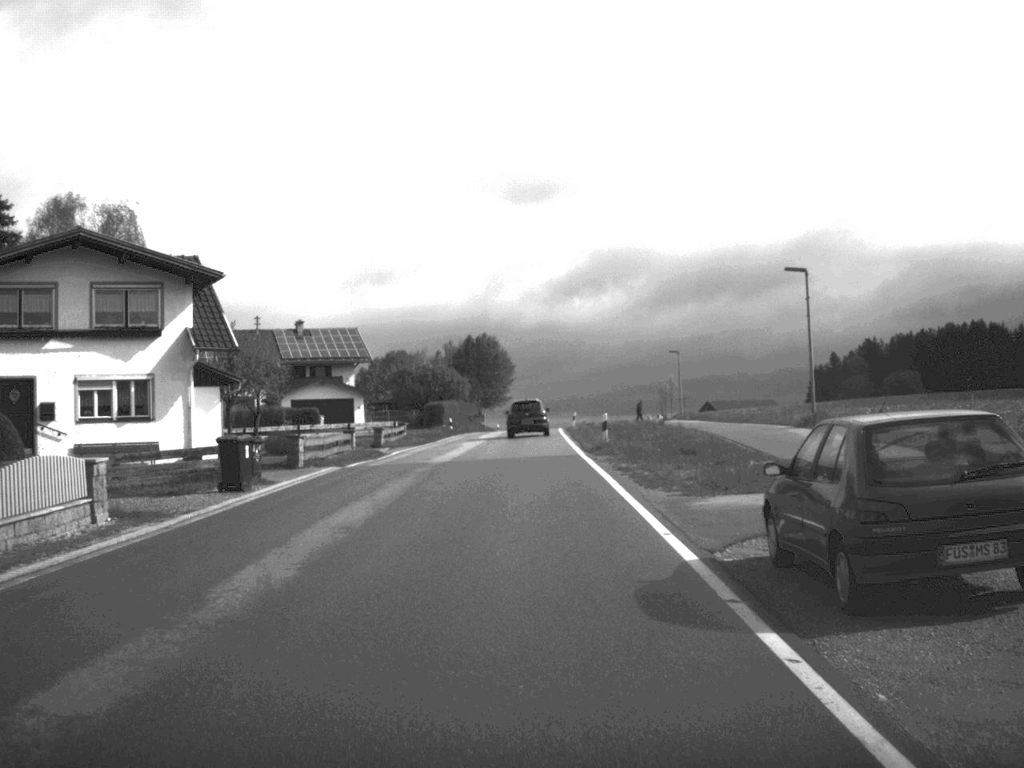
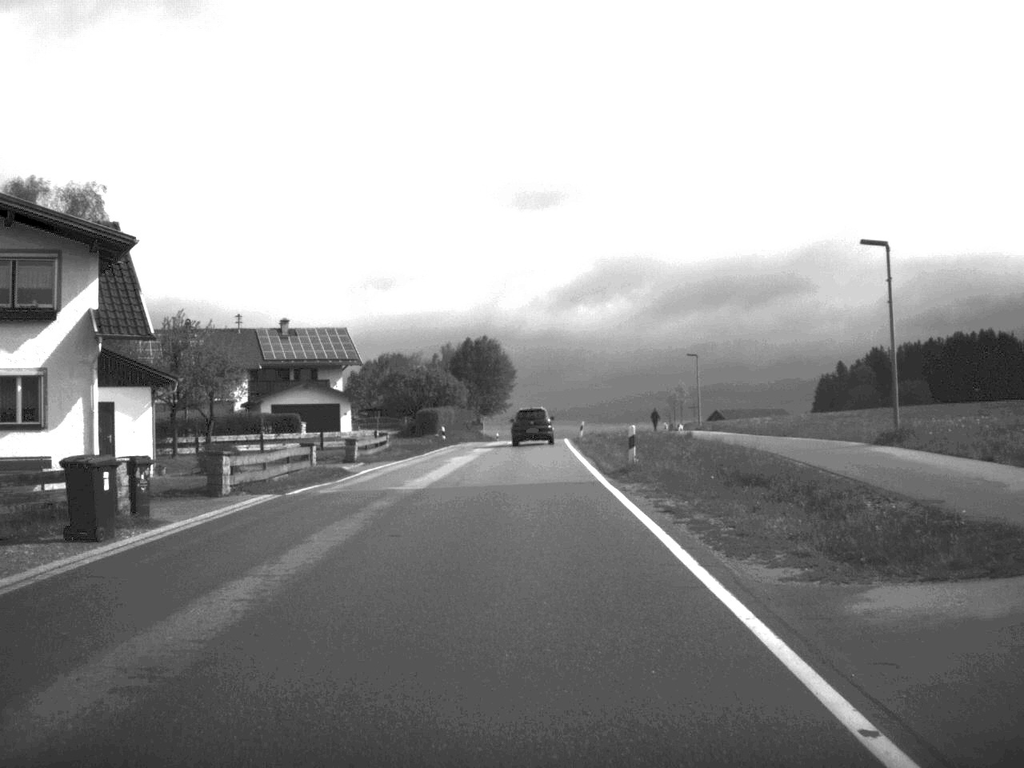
(0.0, +8.3) m; 0°
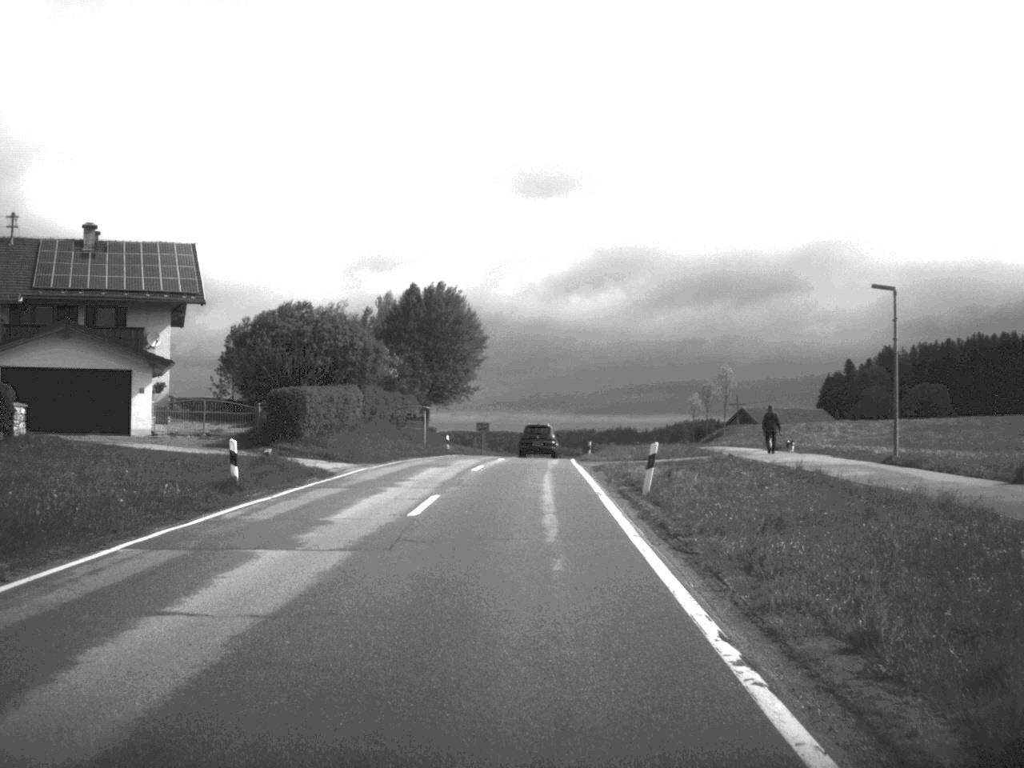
(+0.3, +45.2) m; +1°
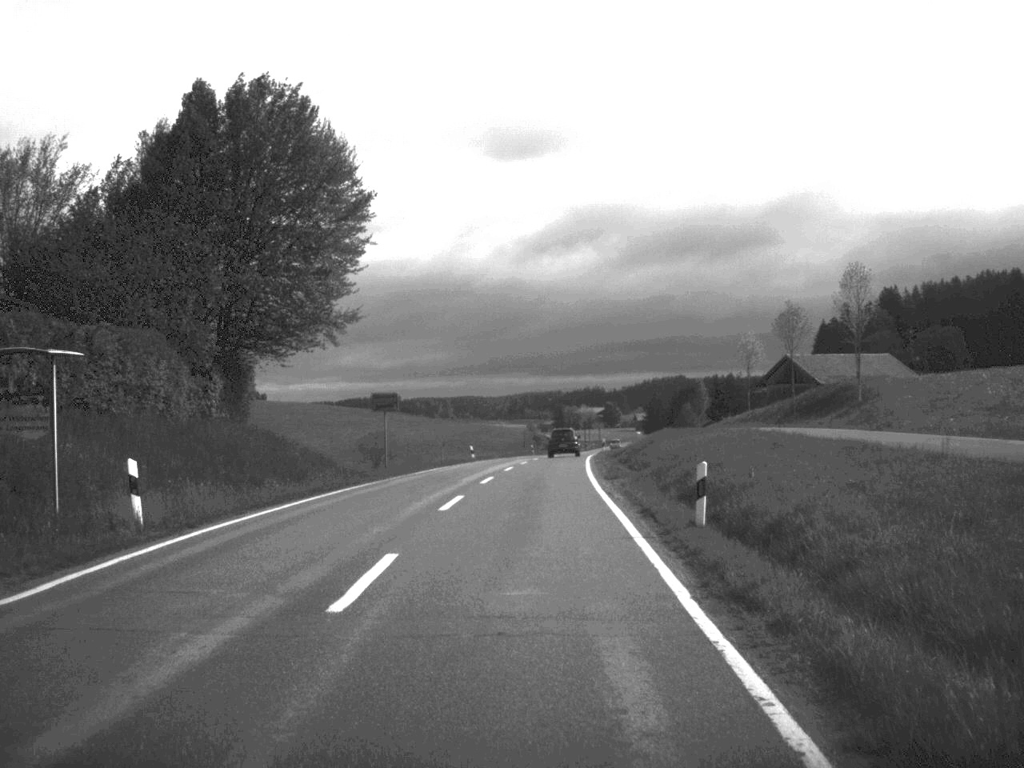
(+0.5, +49.1) m; +1°
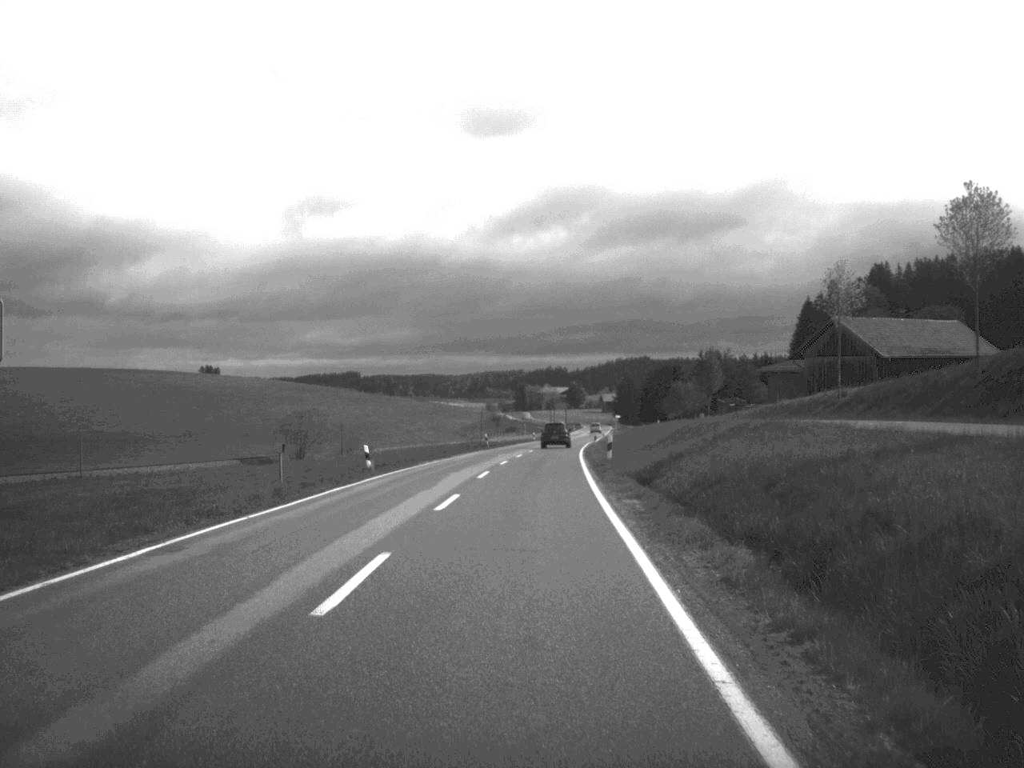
(+0.5, +32.7) m; +2°
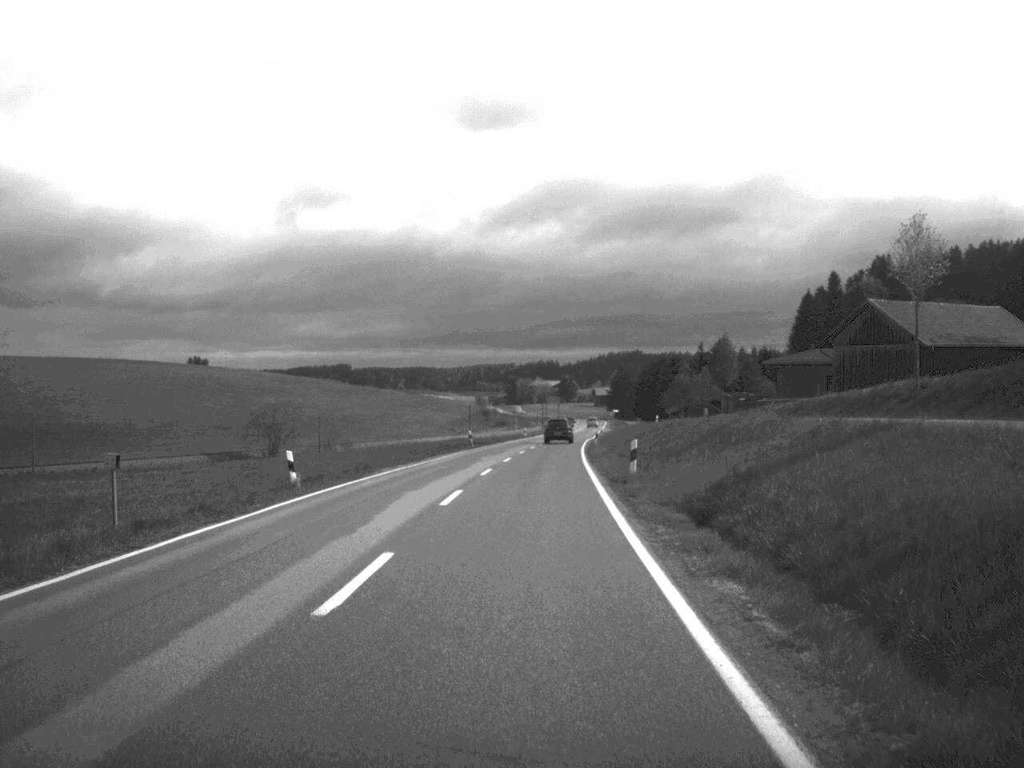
(0.0, +11.3) m; 0°
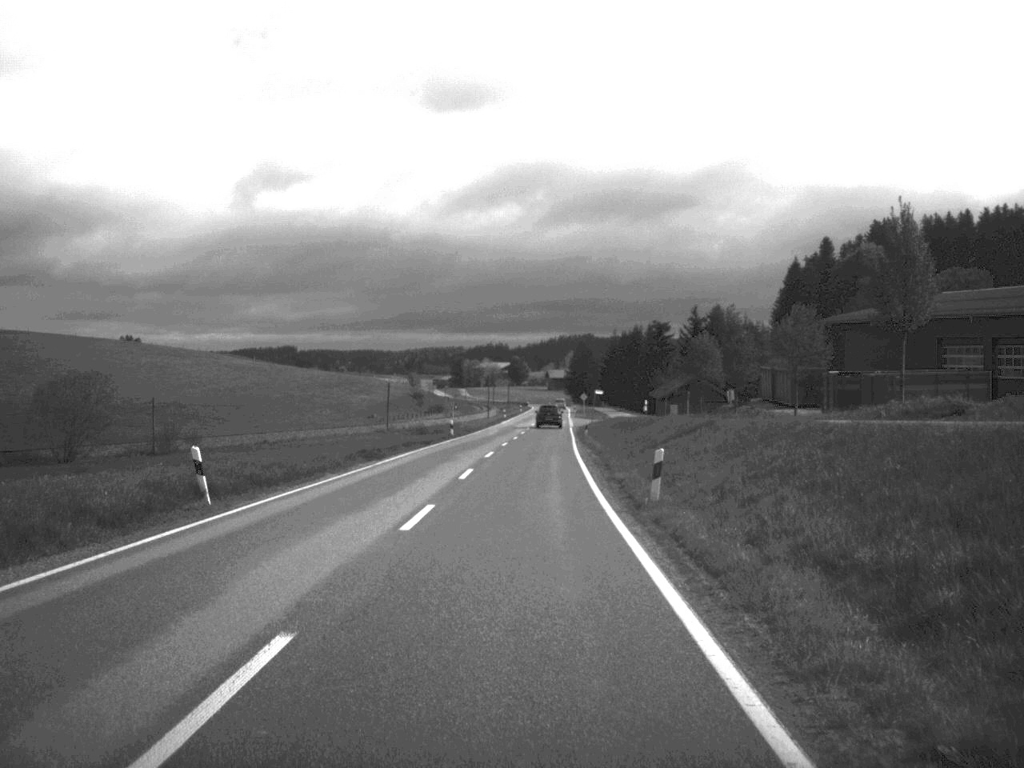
(+1.0, +52.6) m; +2°
